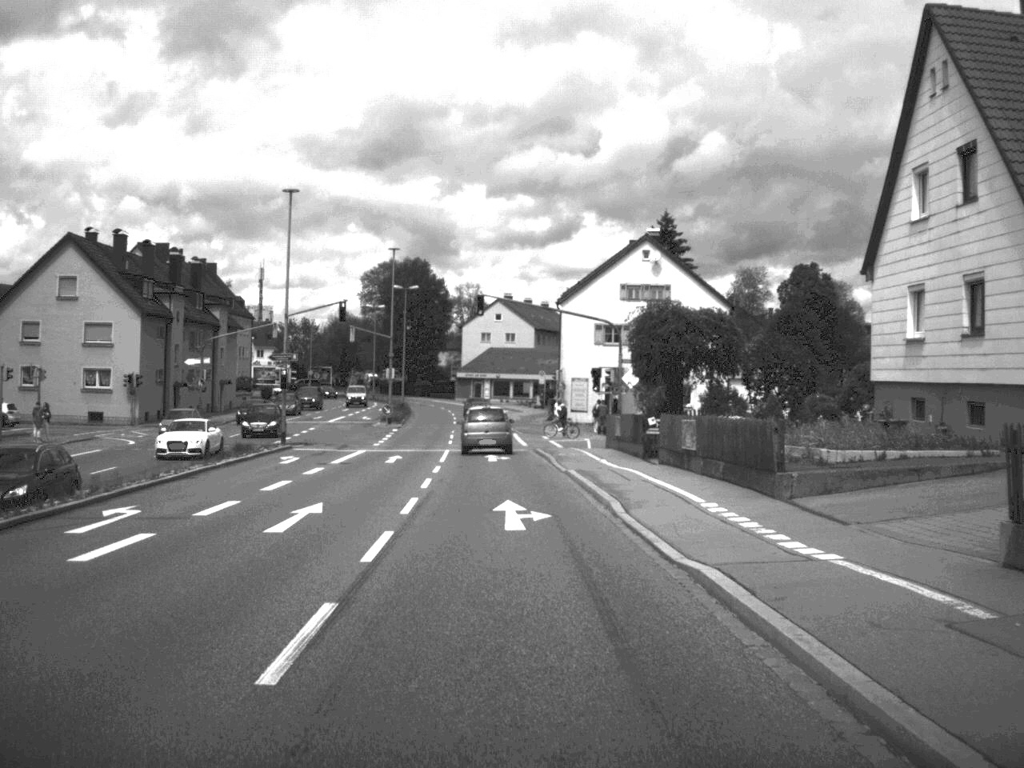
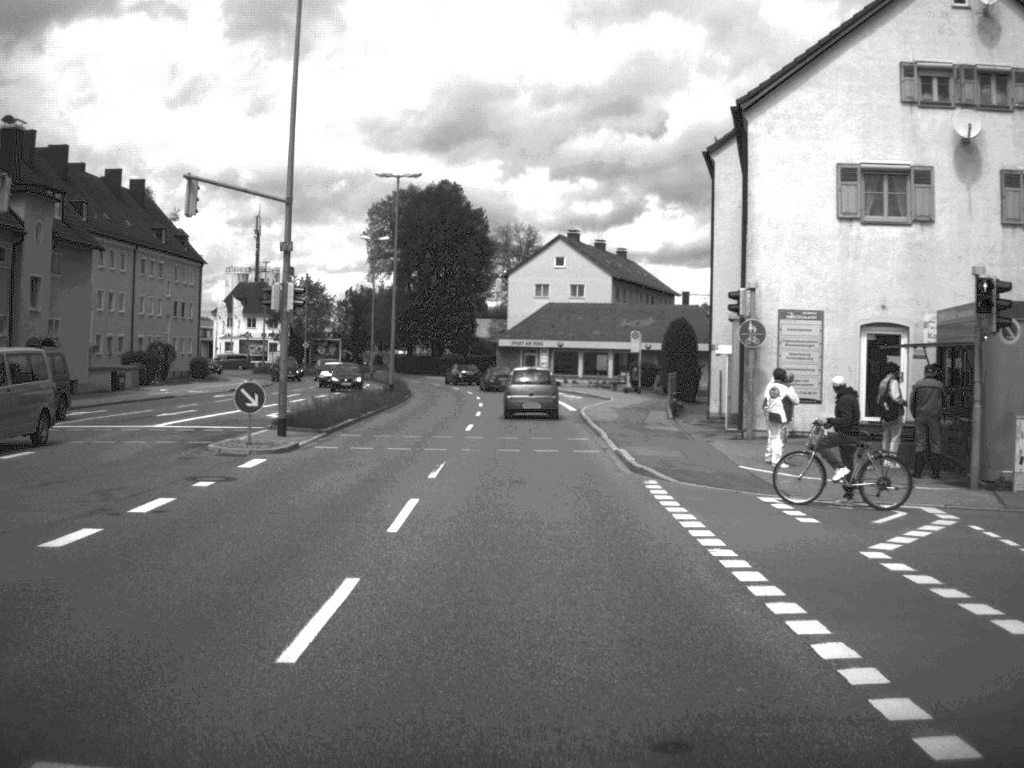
(-1.5, +47.2) m; -3°
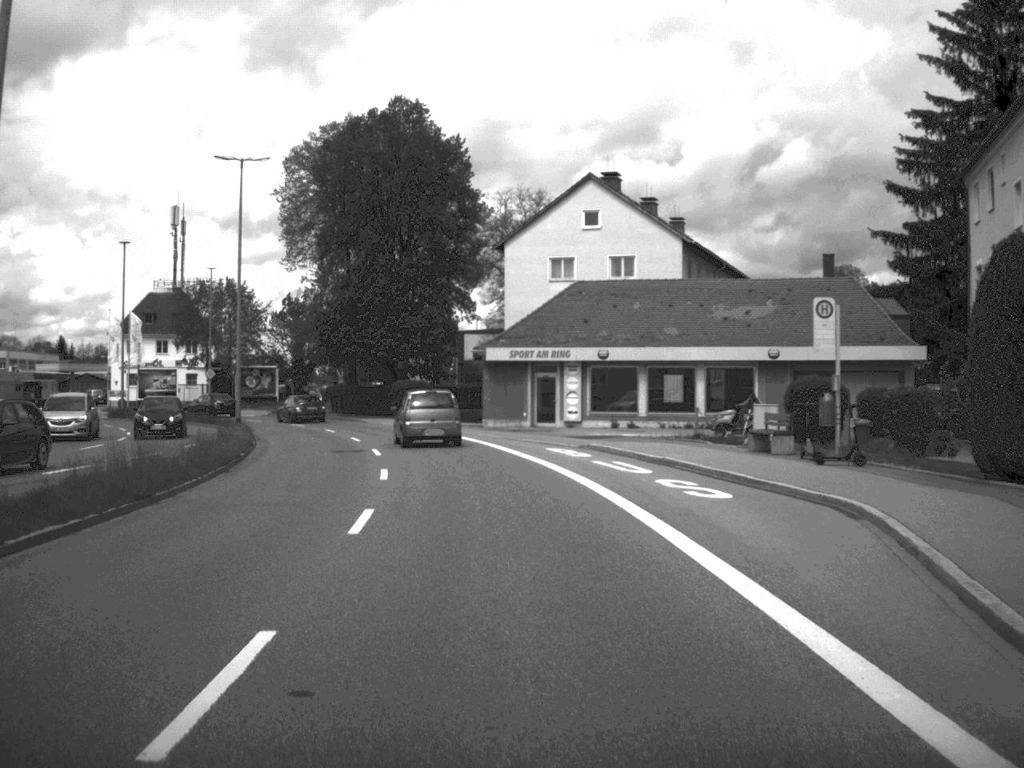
(-0.1, +44.8) m; -1°
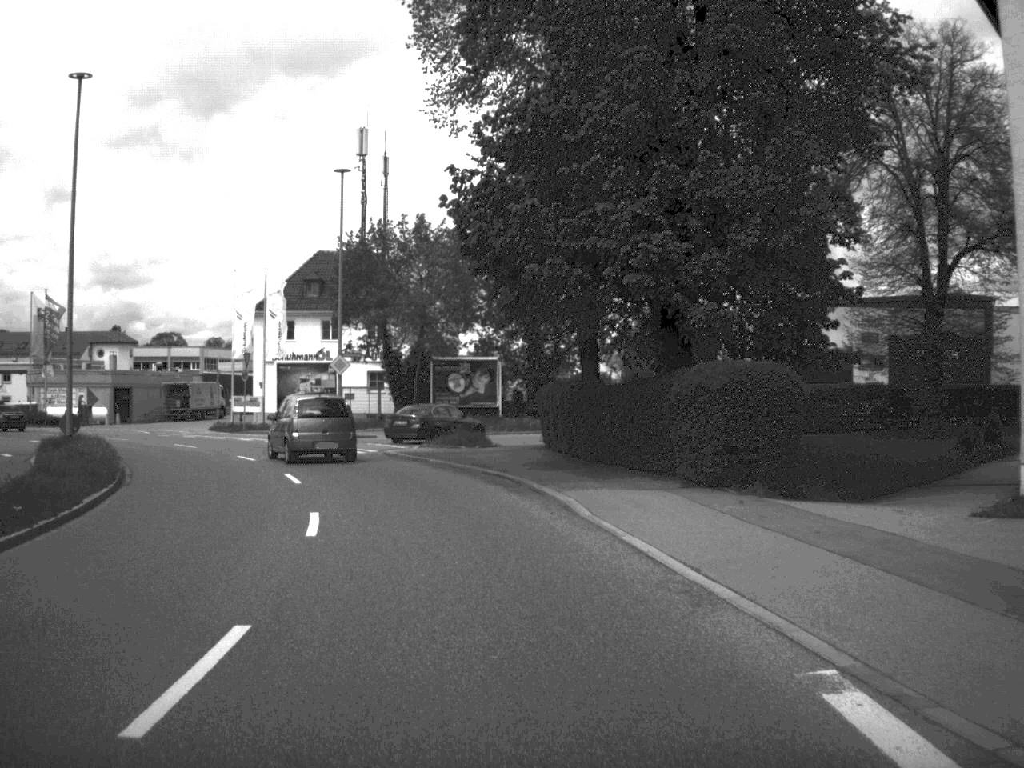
(-4.0, +43.8) m; -14°
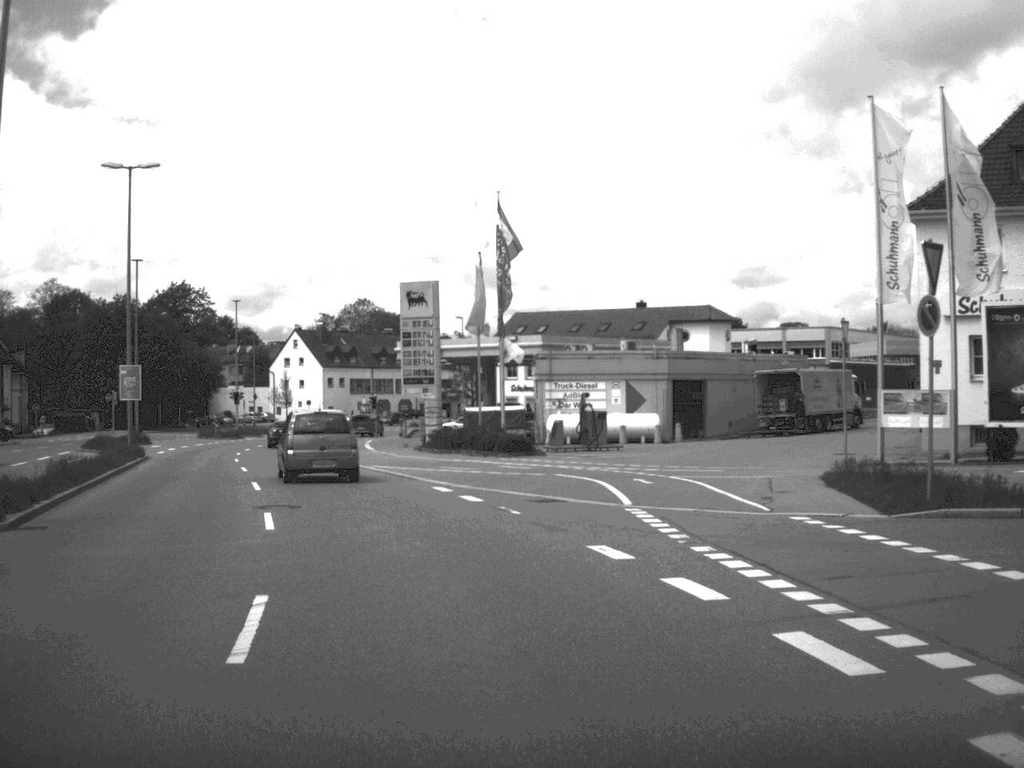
(-9.4, +41.2) m; -29°
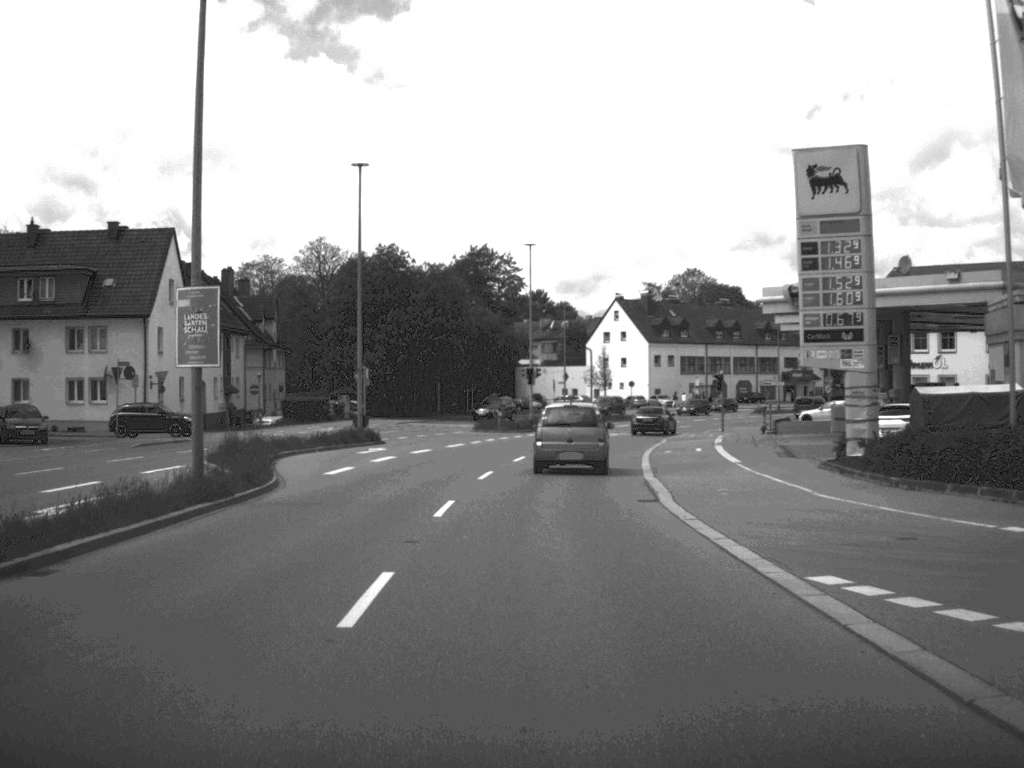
(-3.8, +25.5) m; -15°
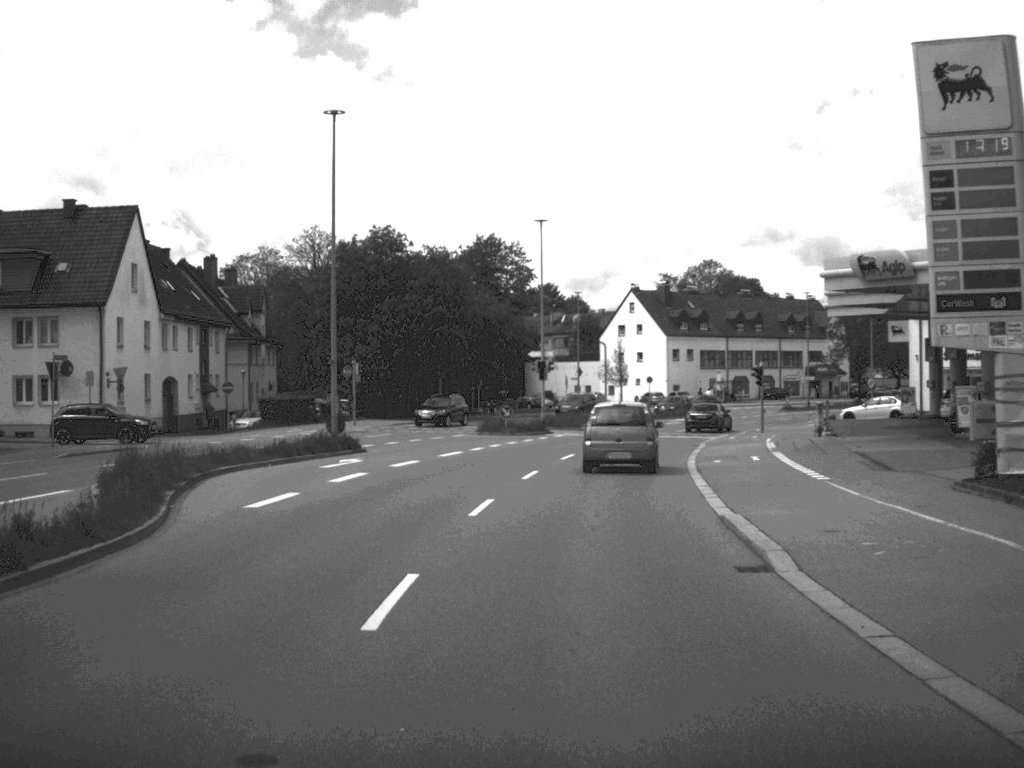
(-0.1, +8.7) m; 0°
